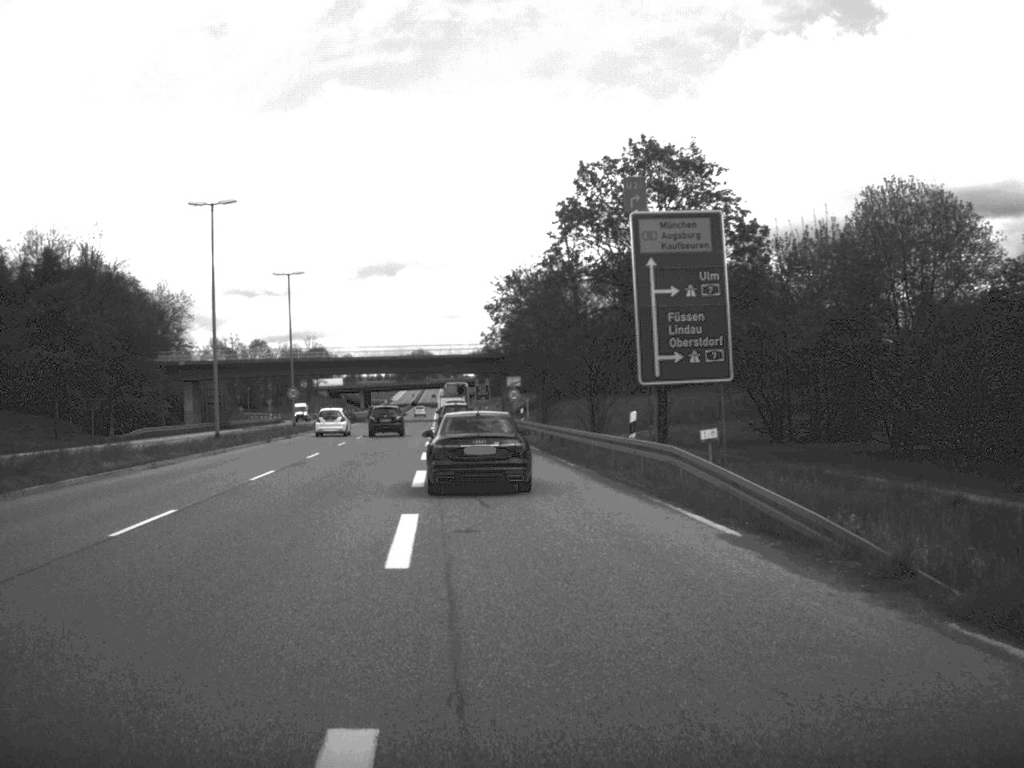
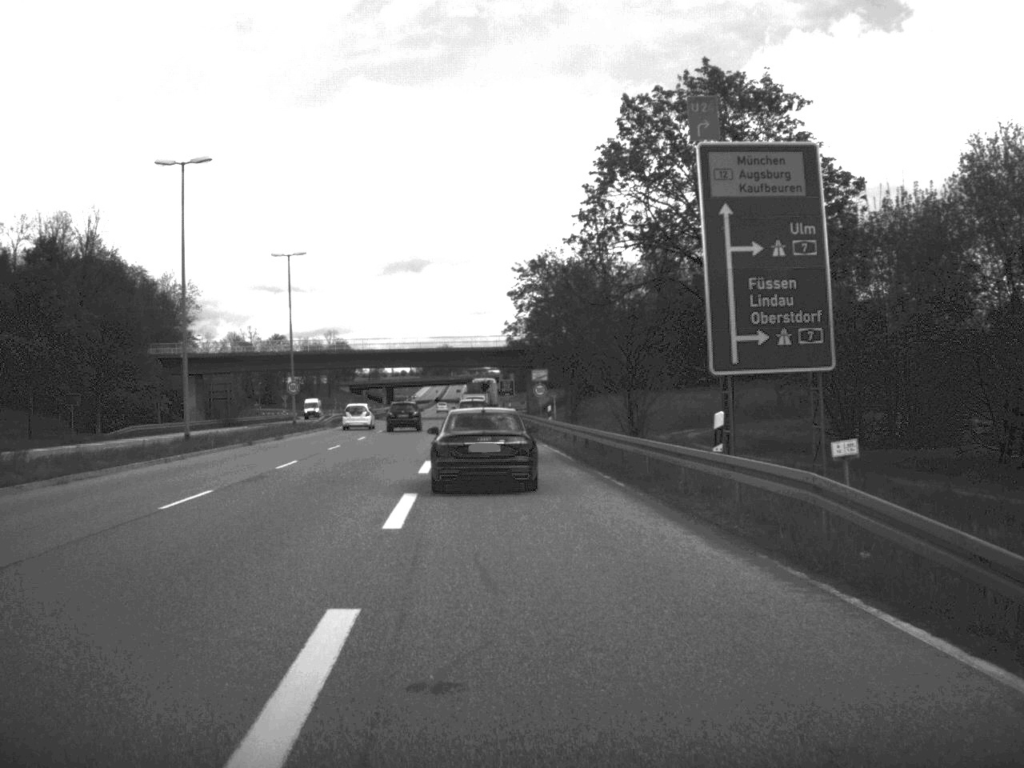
(-0.1, +8.6) m; -1°
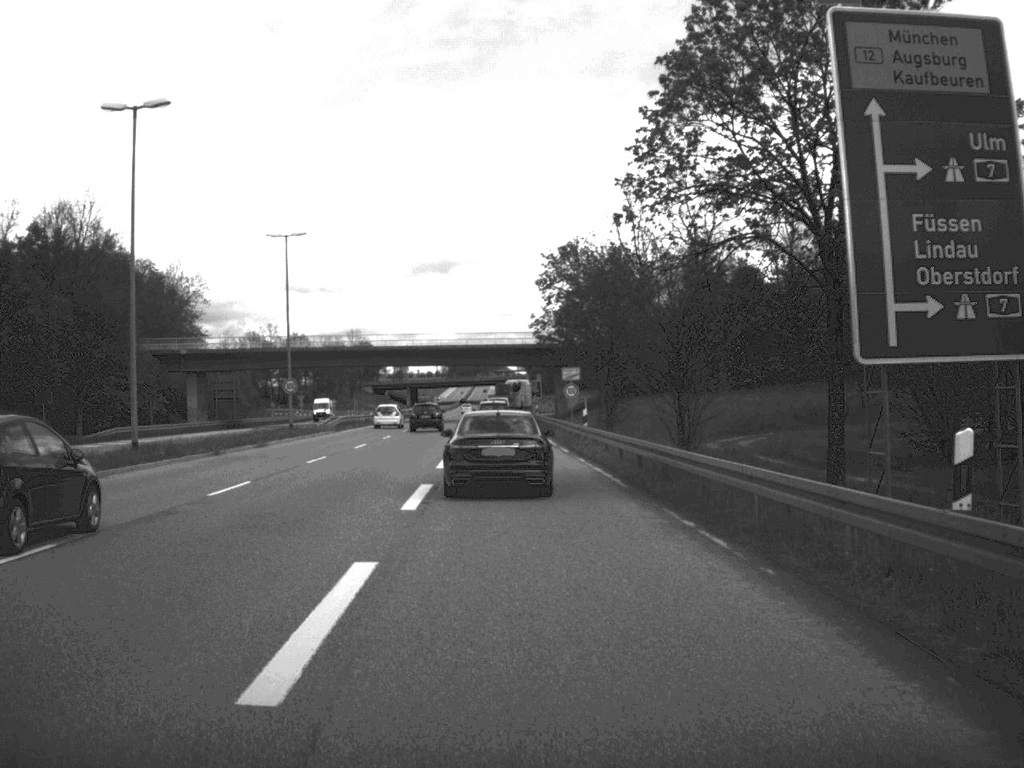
(-0.1, +9.0) m; -1°
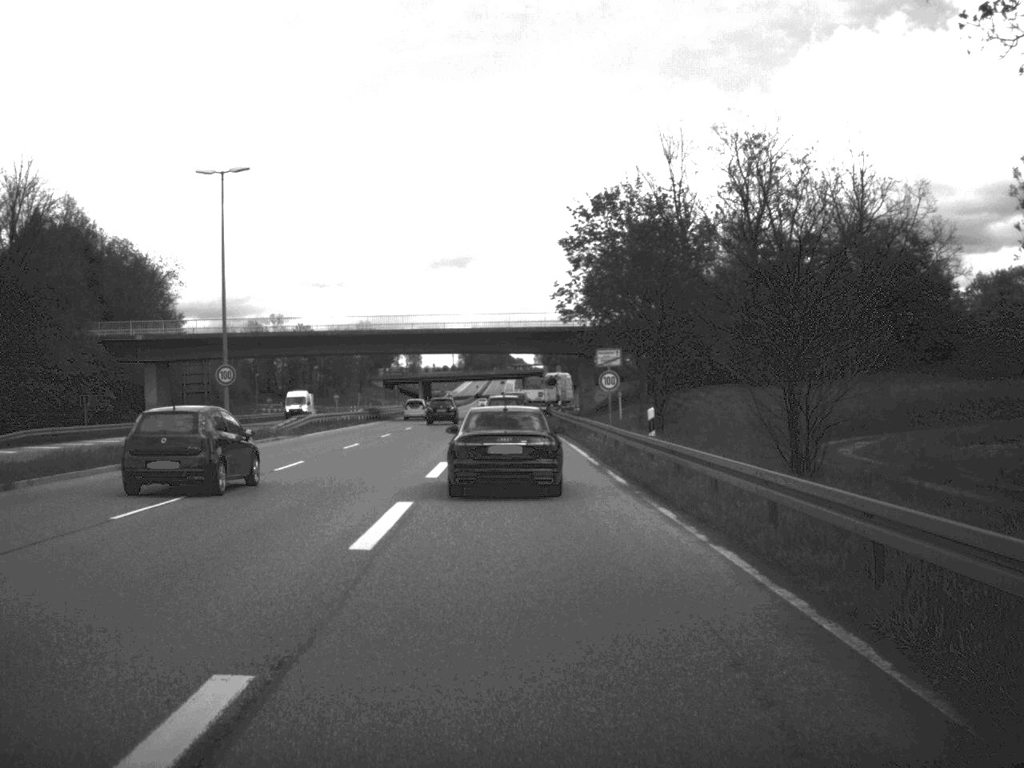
(-0.1, +17.3) m; -1°
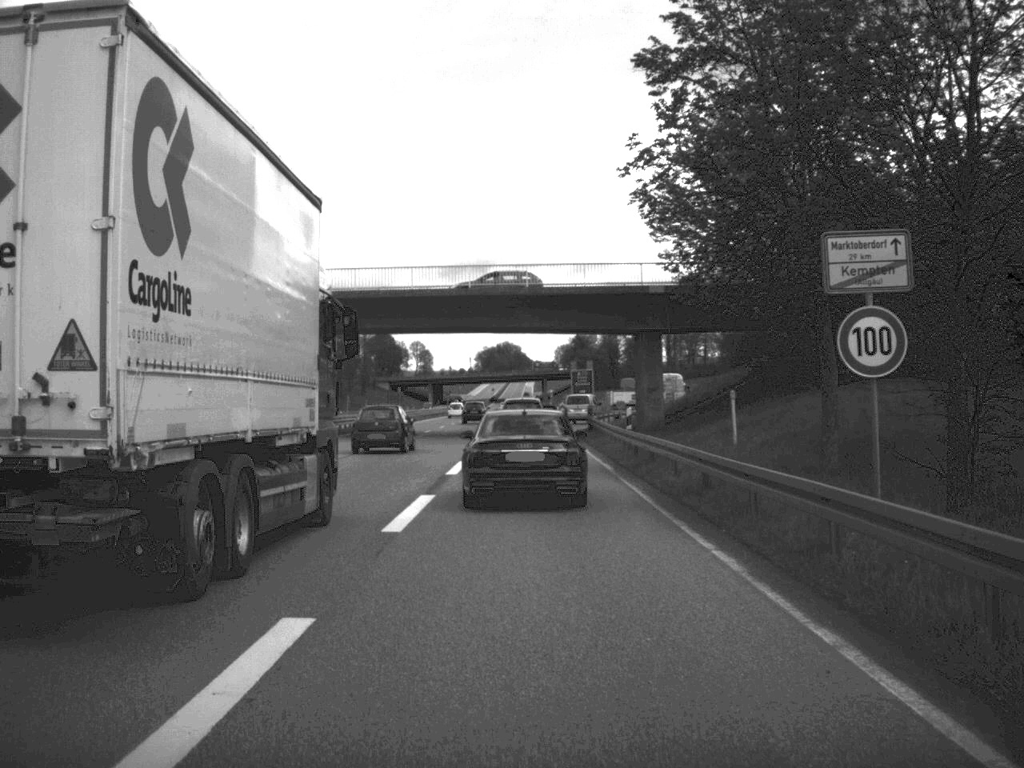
(-0.4, +33.8) m; -1°
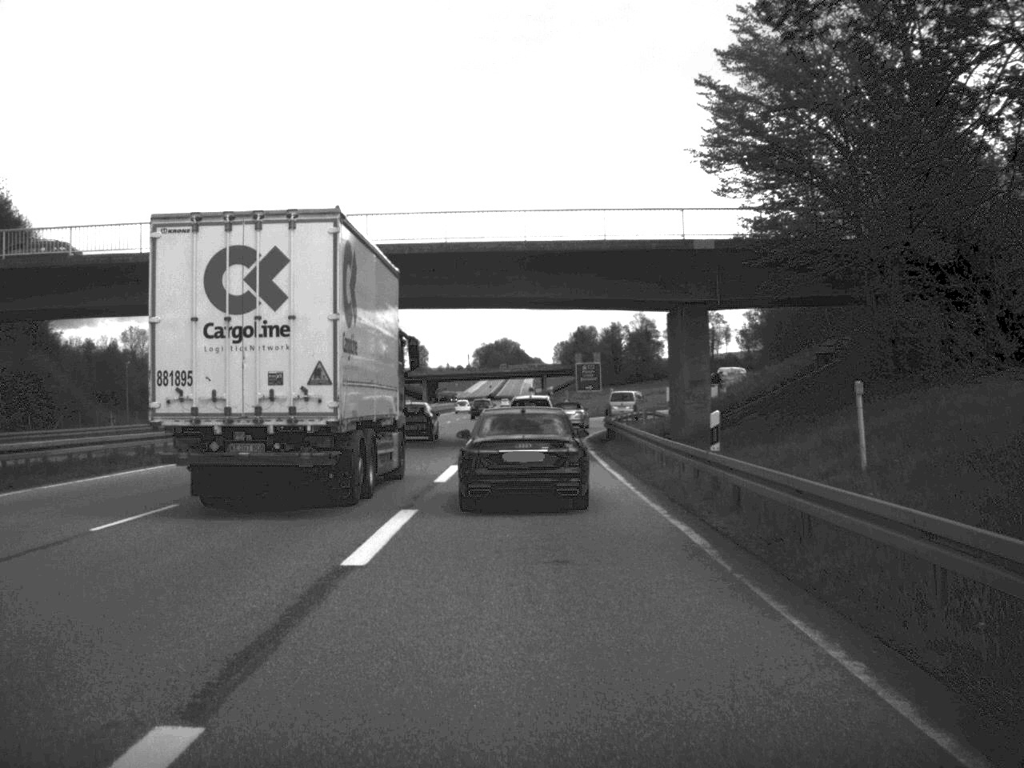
(0.0, +15.1) m; 0°
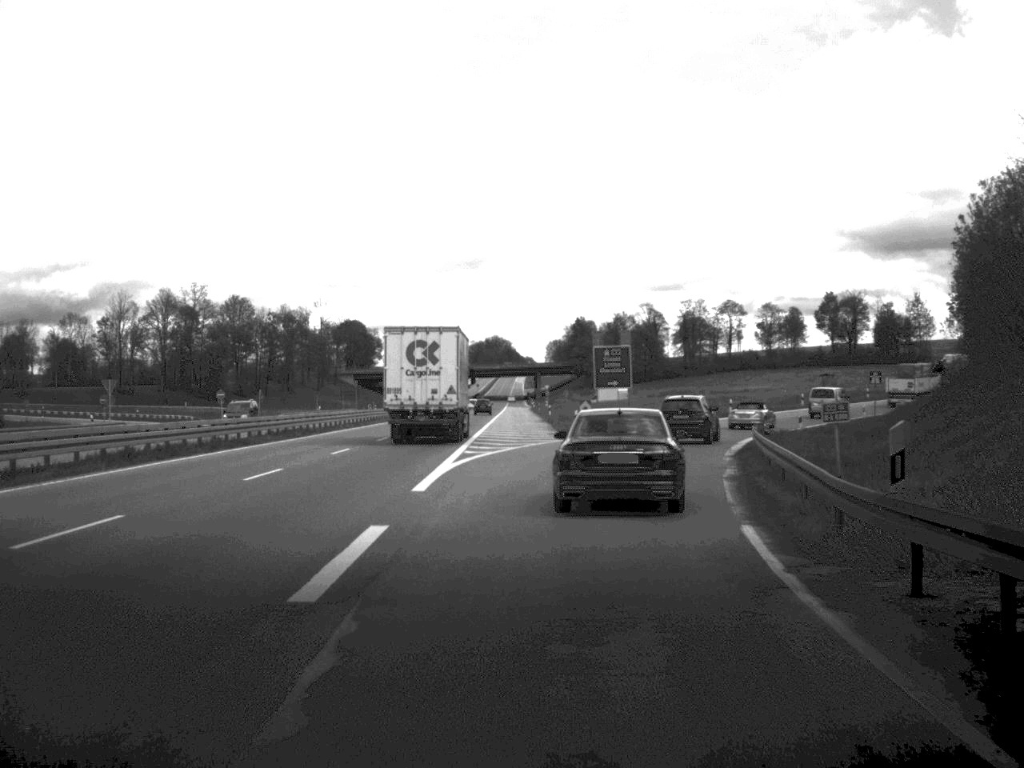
(-0.1, +37.8) m; 0°
